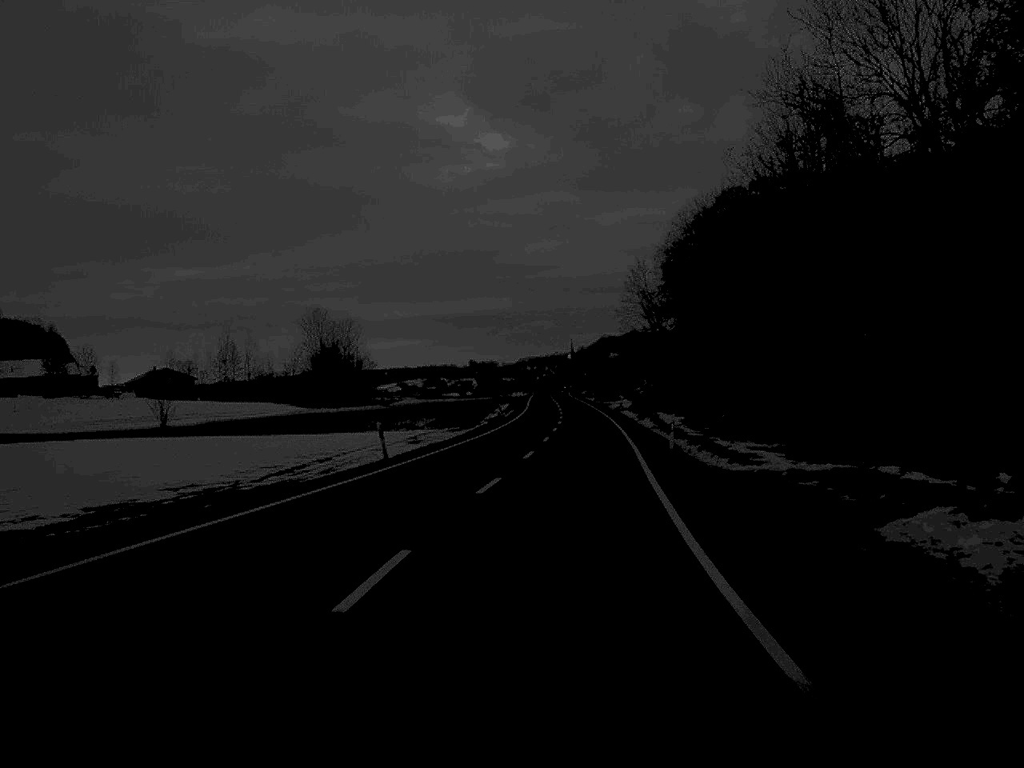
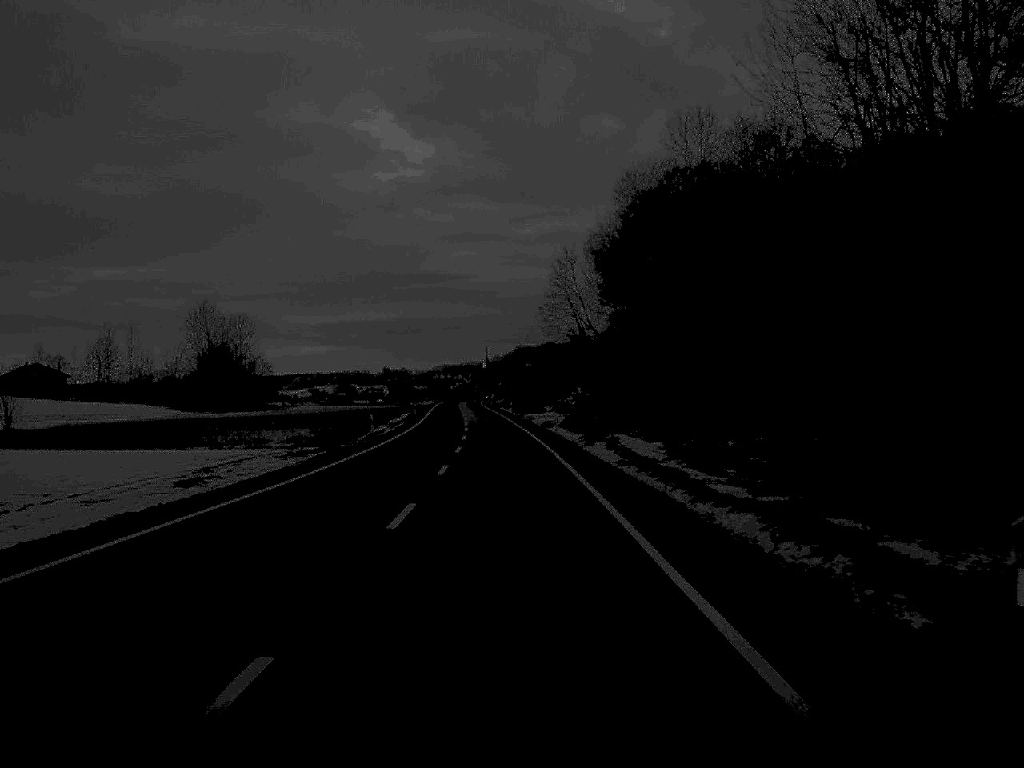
(+1.2, +29.3) m; +4°
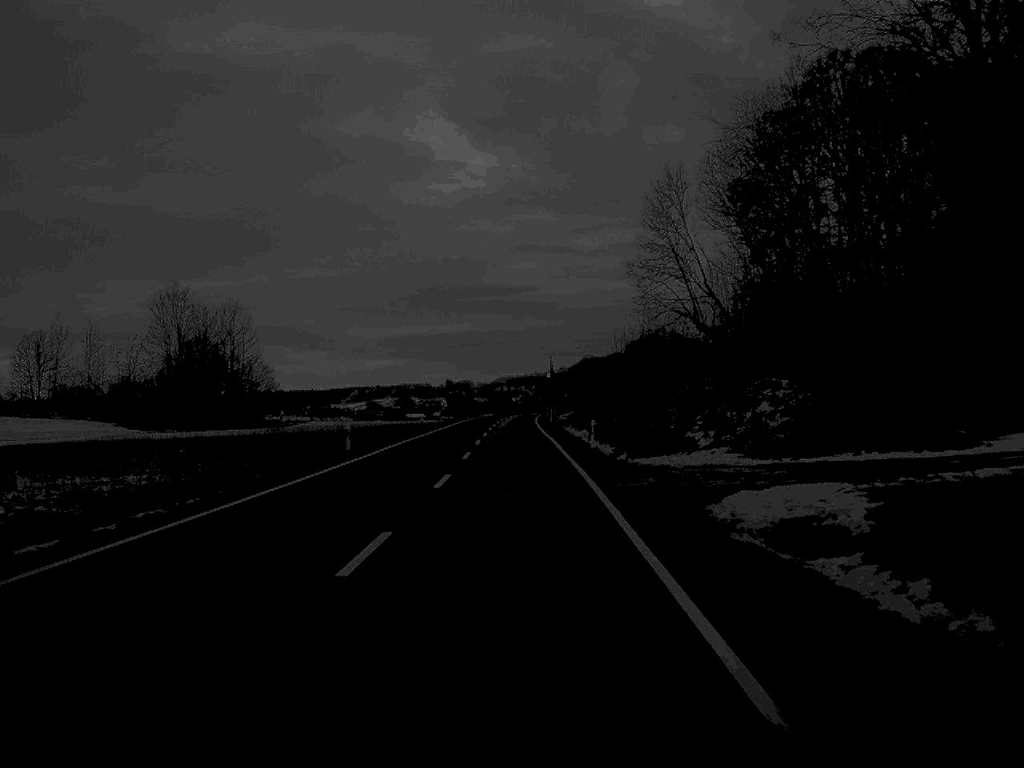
(-1.4, +64.3) m; -3°
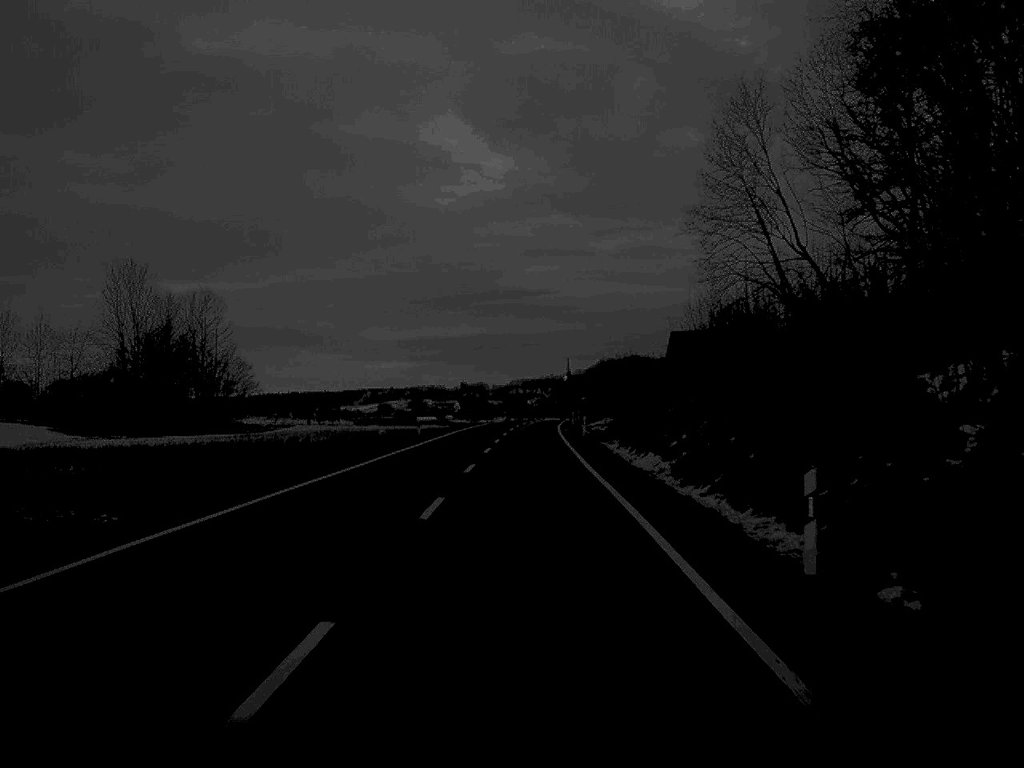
(-0.2, +30.3) m; -1°
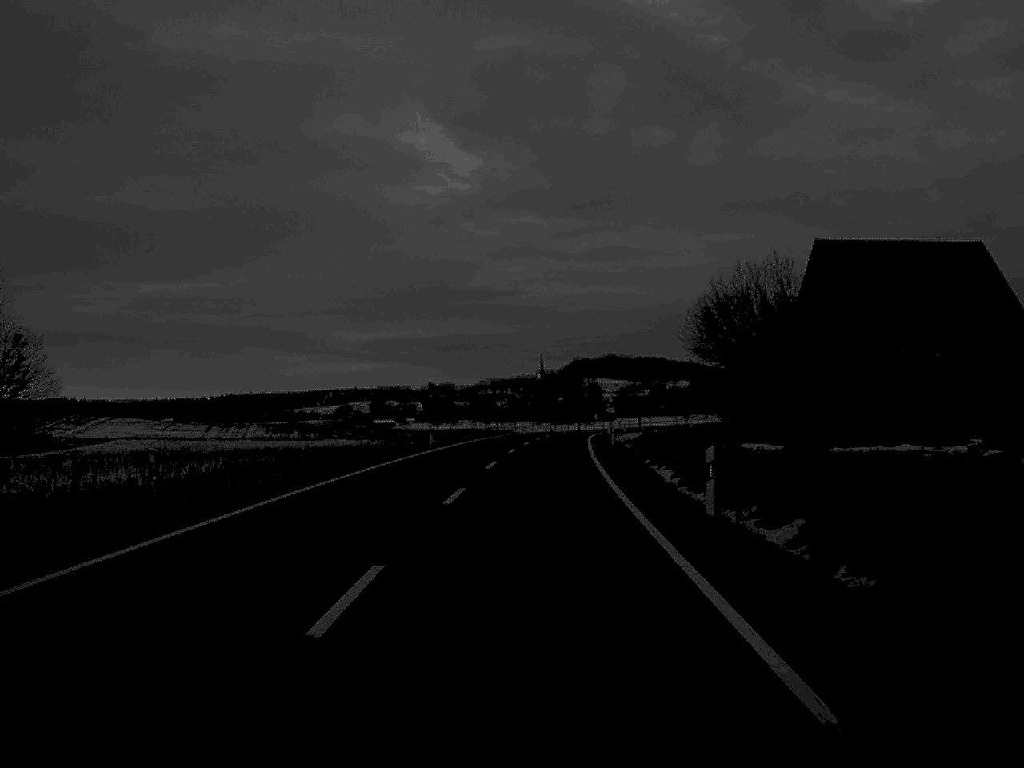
(+0.6, +79.6) m; +1°
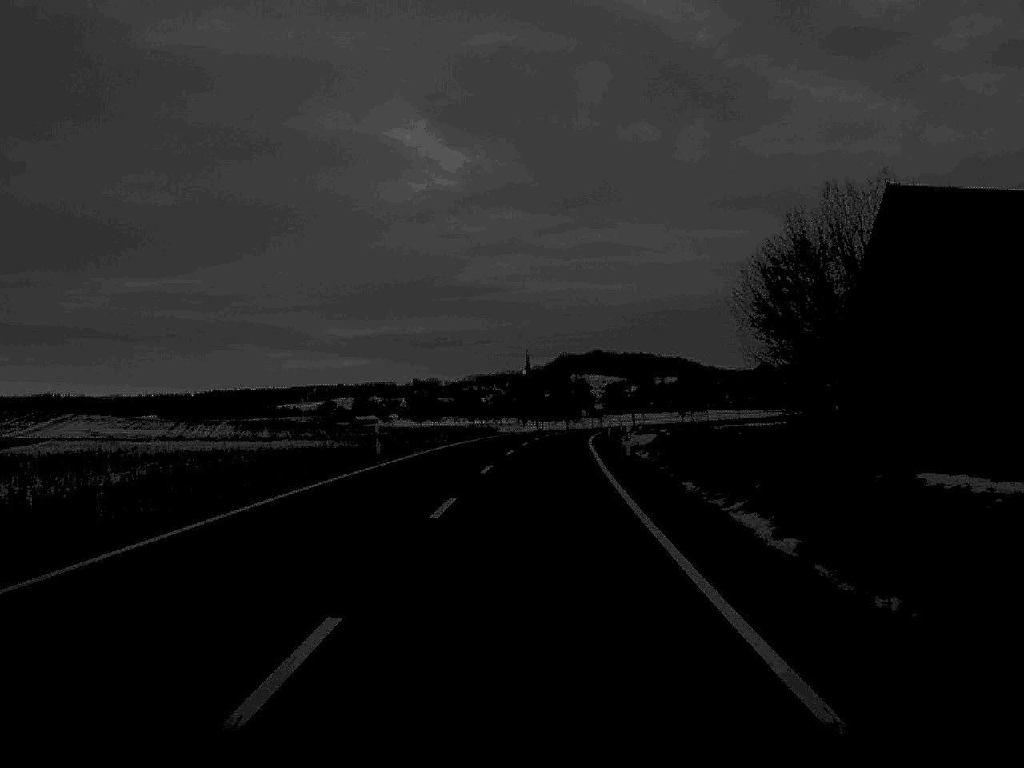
(+0.1, +15.0) m; +1°
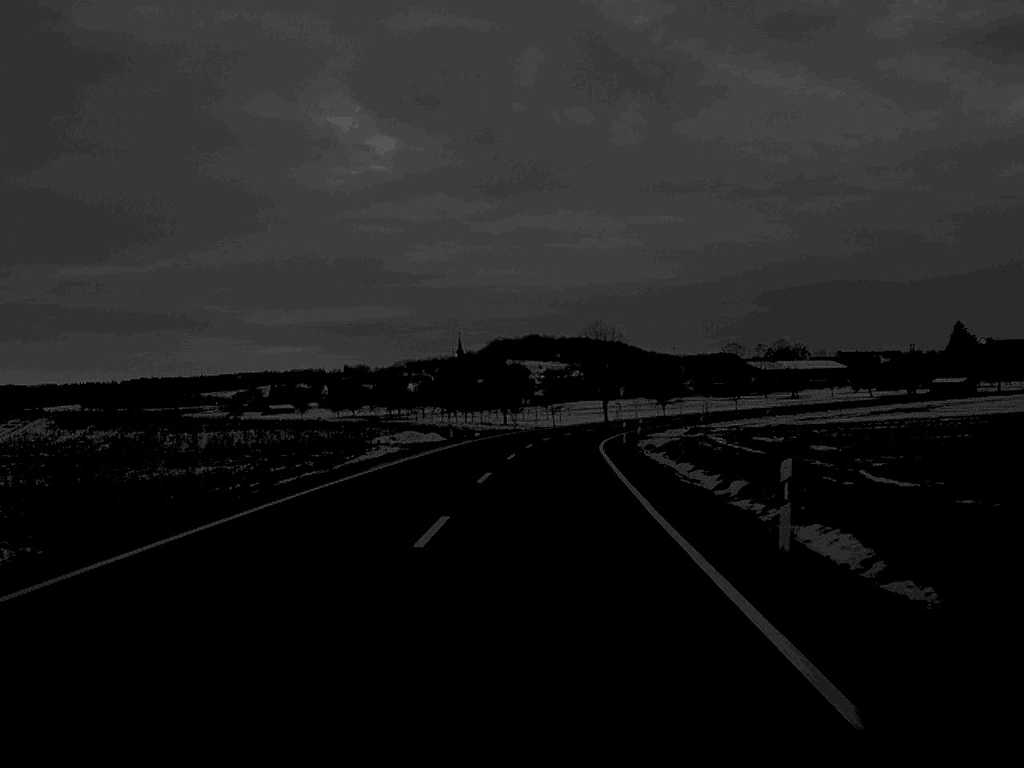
(+1.6, +63.2) m; +3°
